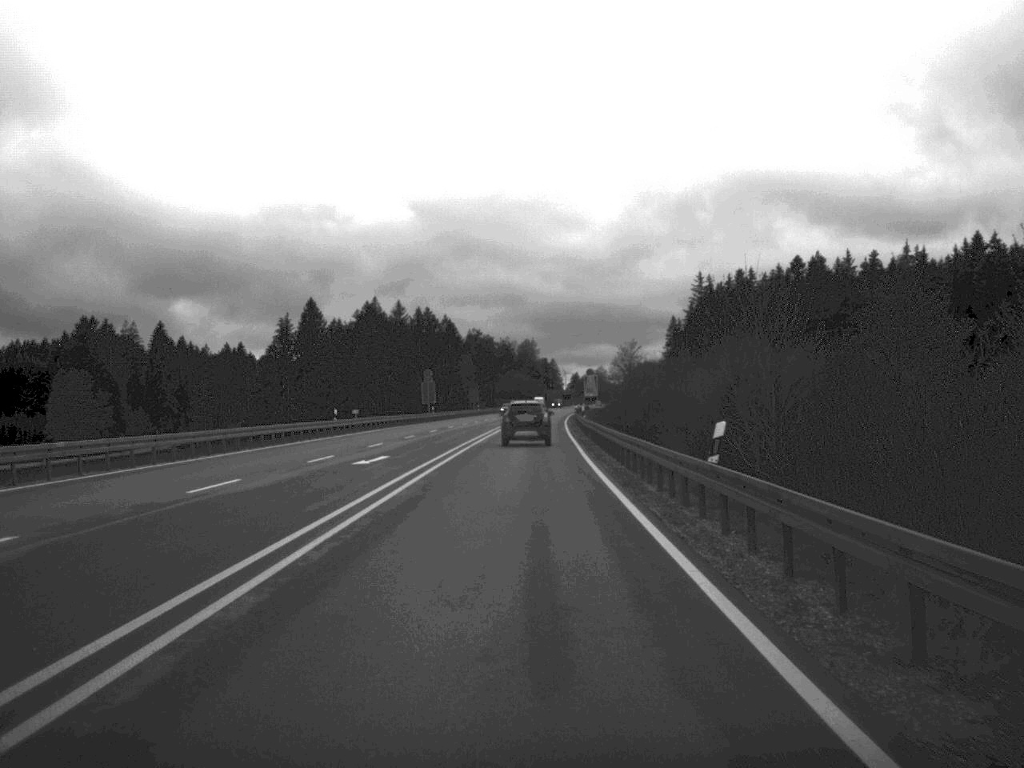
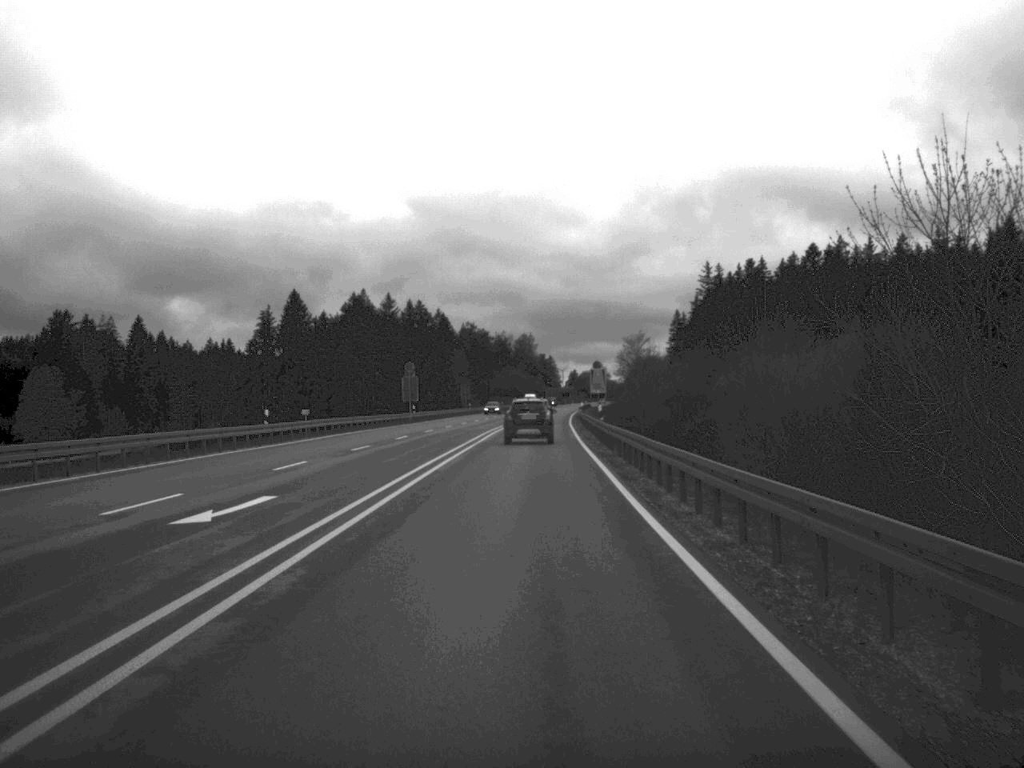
(0.0, +16.9) m; 0°
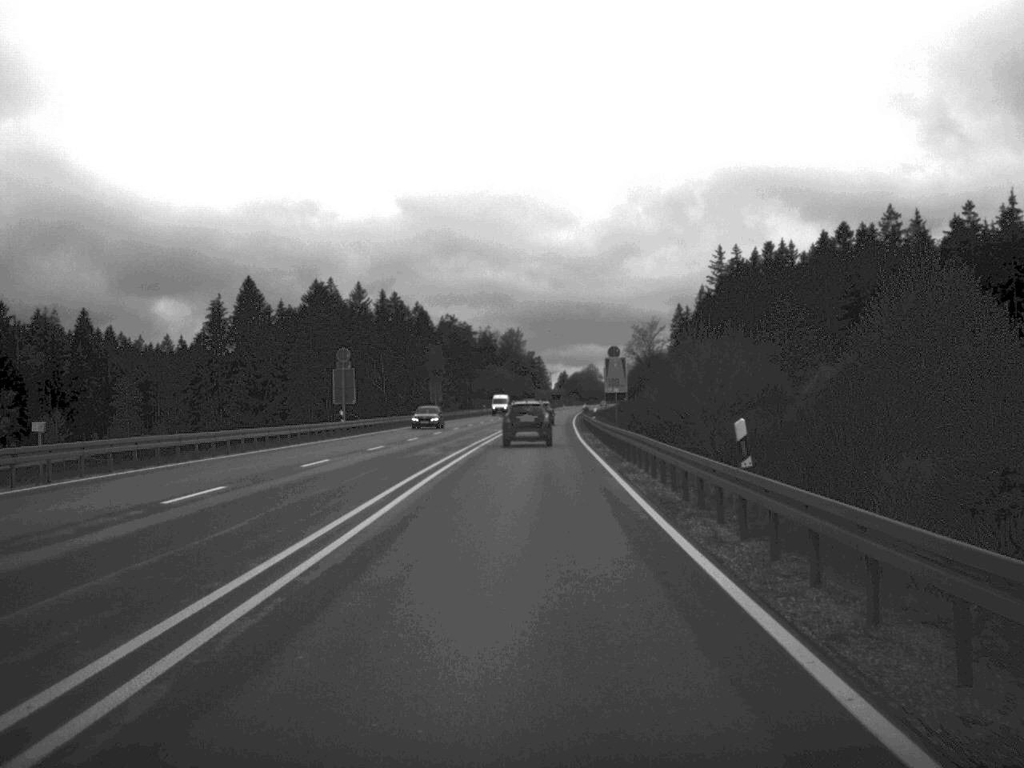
(+0.1, +33.0) m; 0°
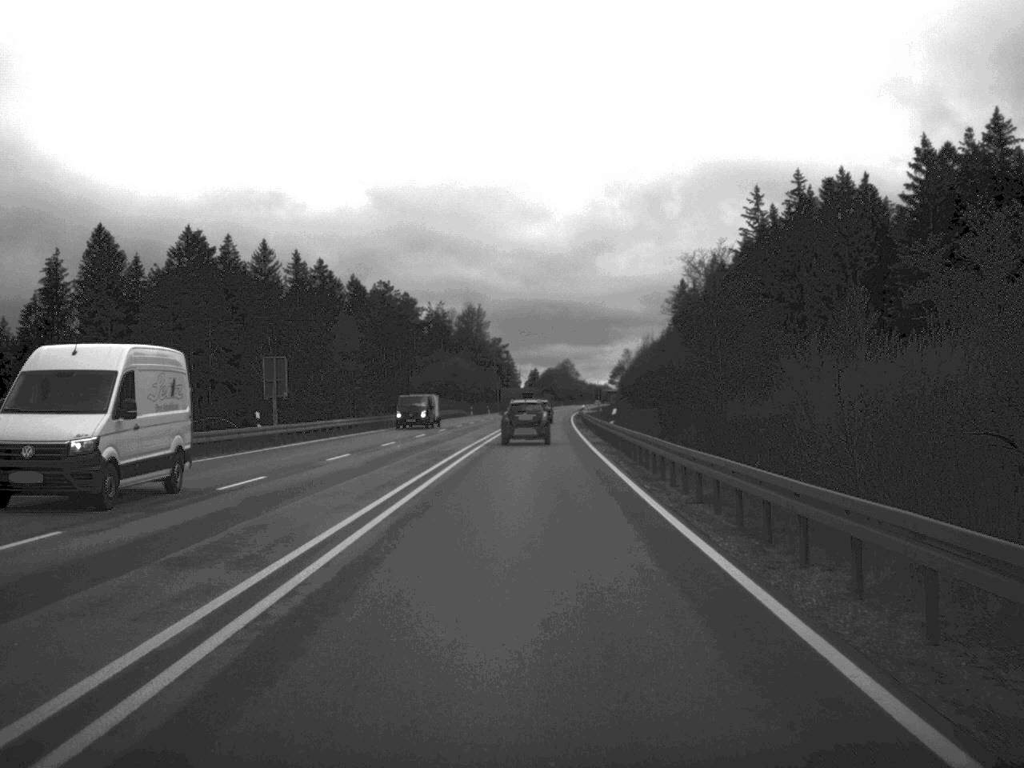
(+0.8, +68.1) m; +1°
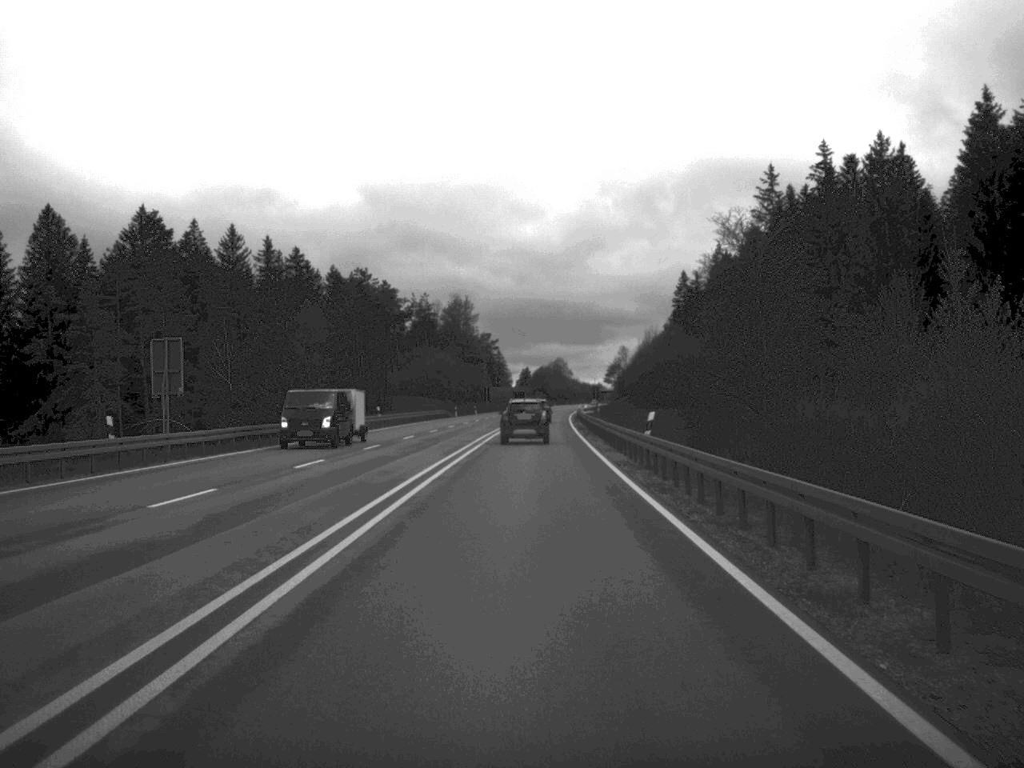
(+0.1, +16.1) m; 0°
